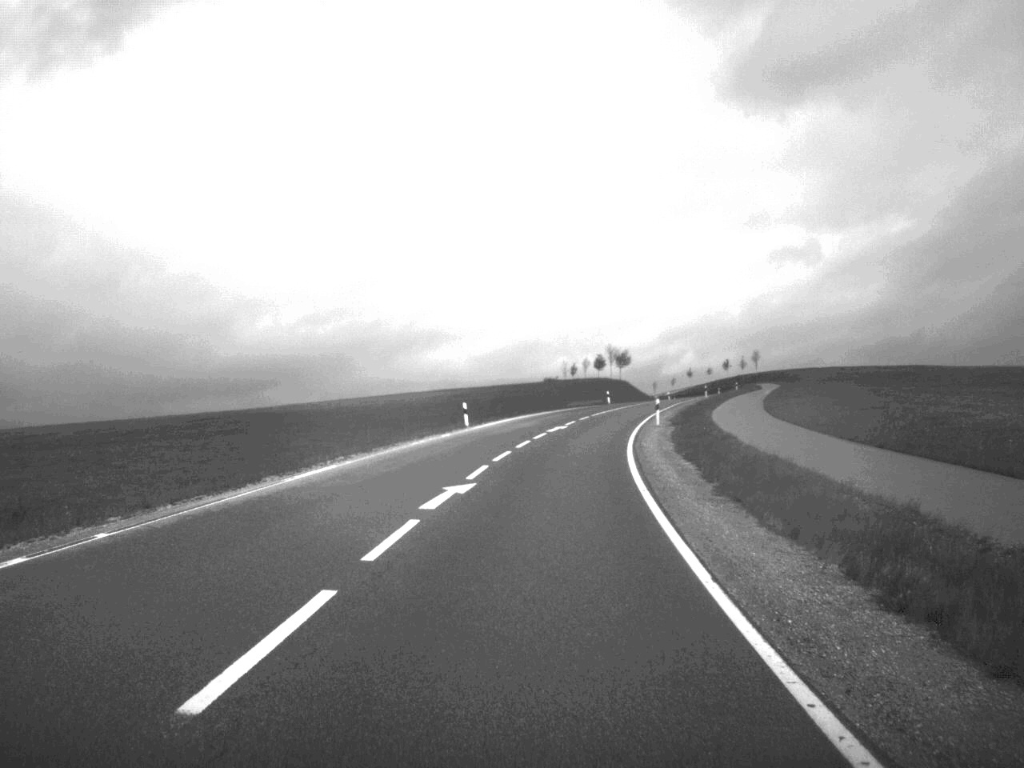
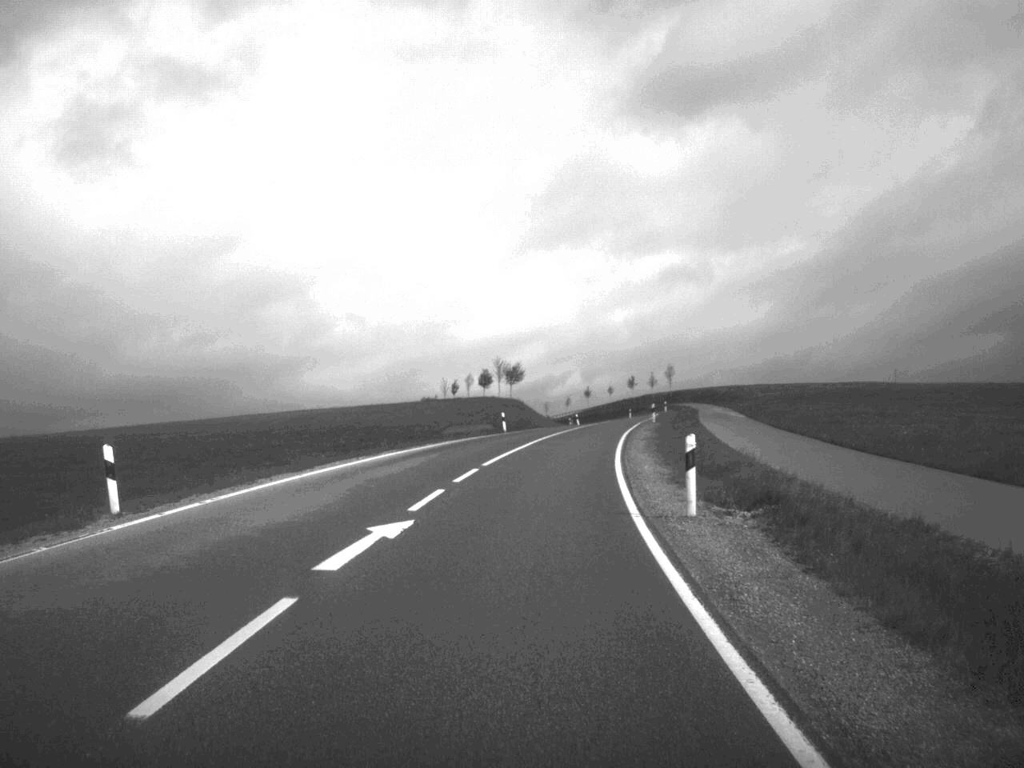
(+1.5, +34.5) m; +5°
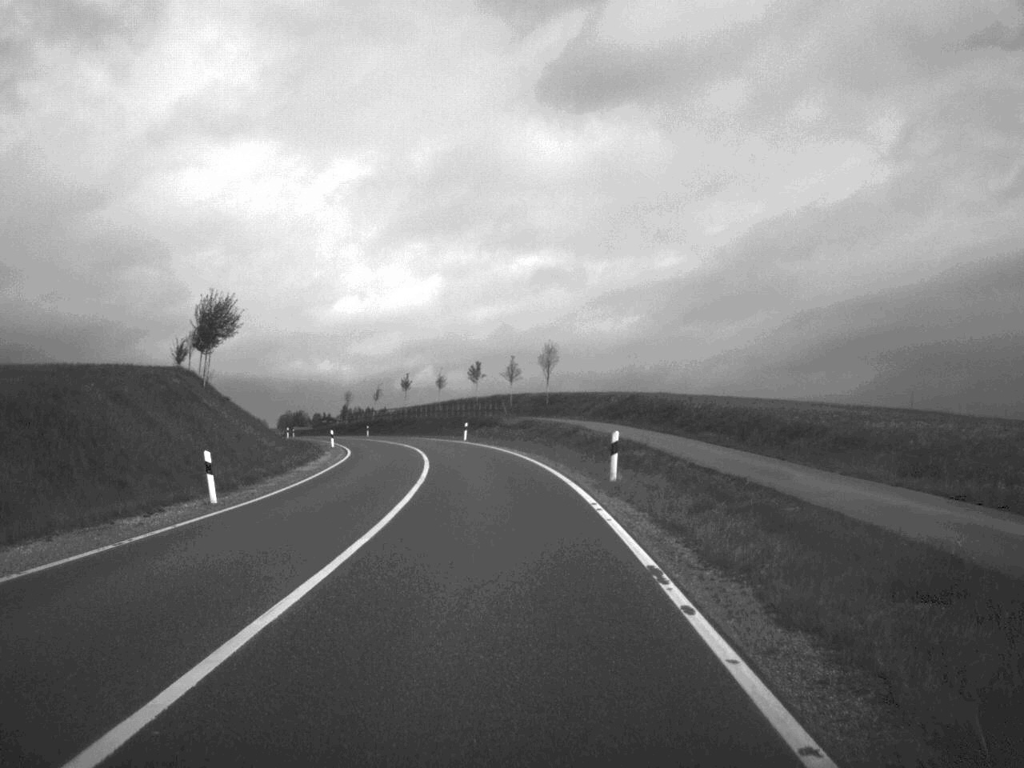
(+7.3, +88.7) m; +6°
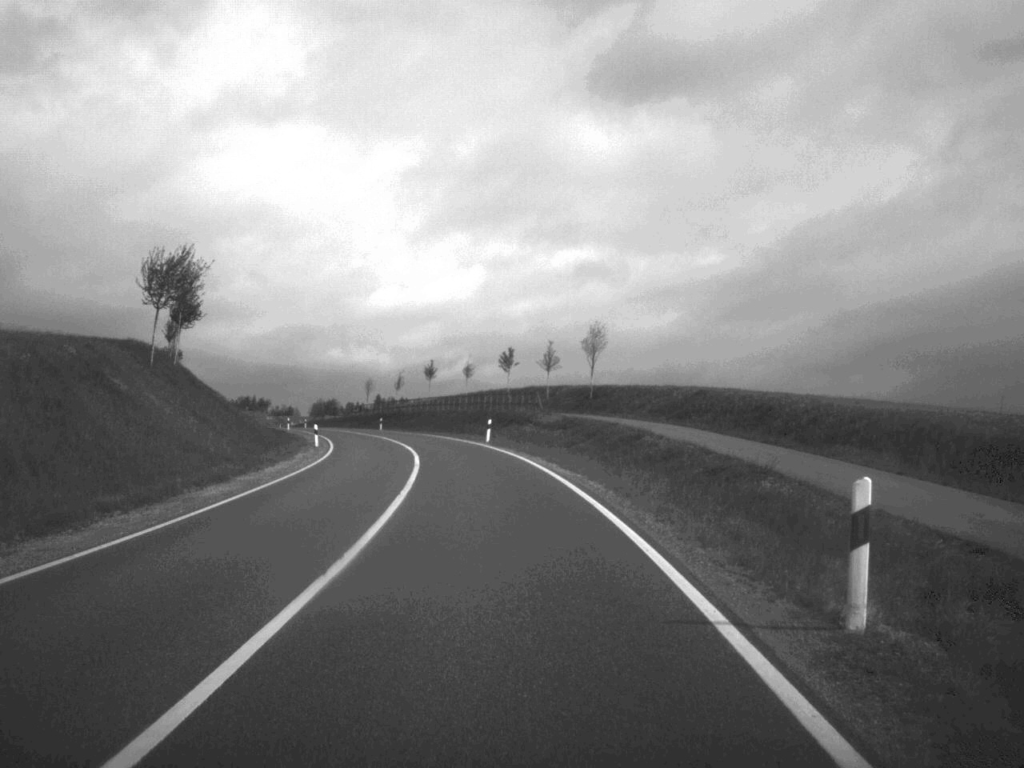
(-0.2, +16.7) m; -2°
